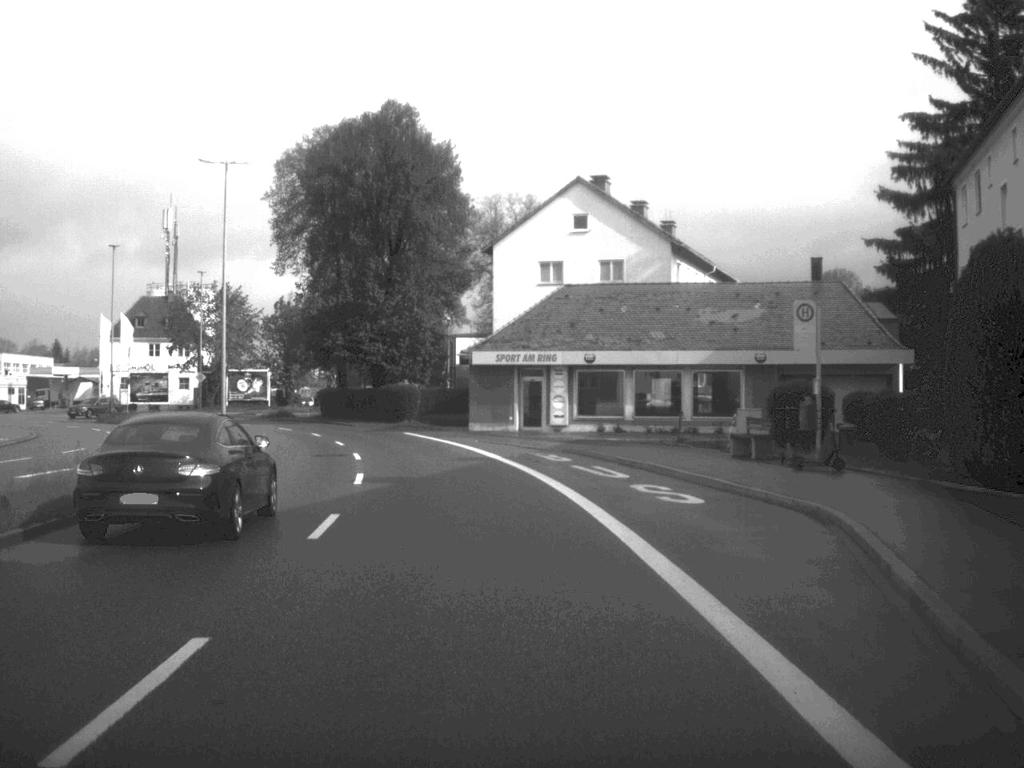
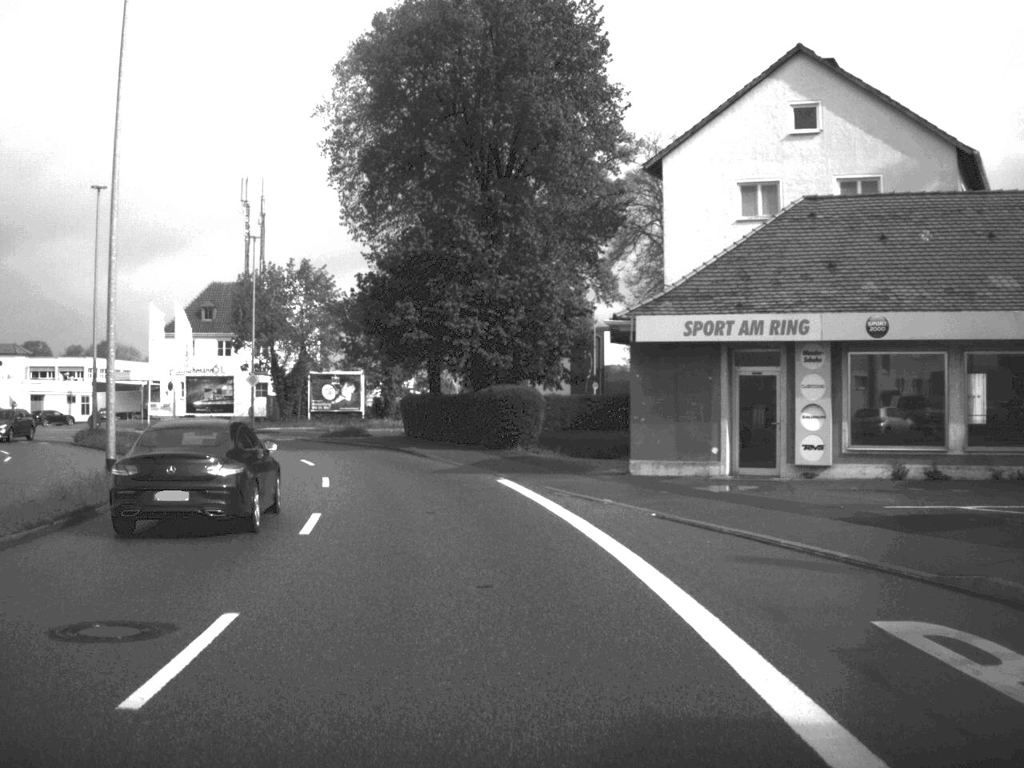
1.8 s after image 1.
(-1.3, +25.3) m; -7°
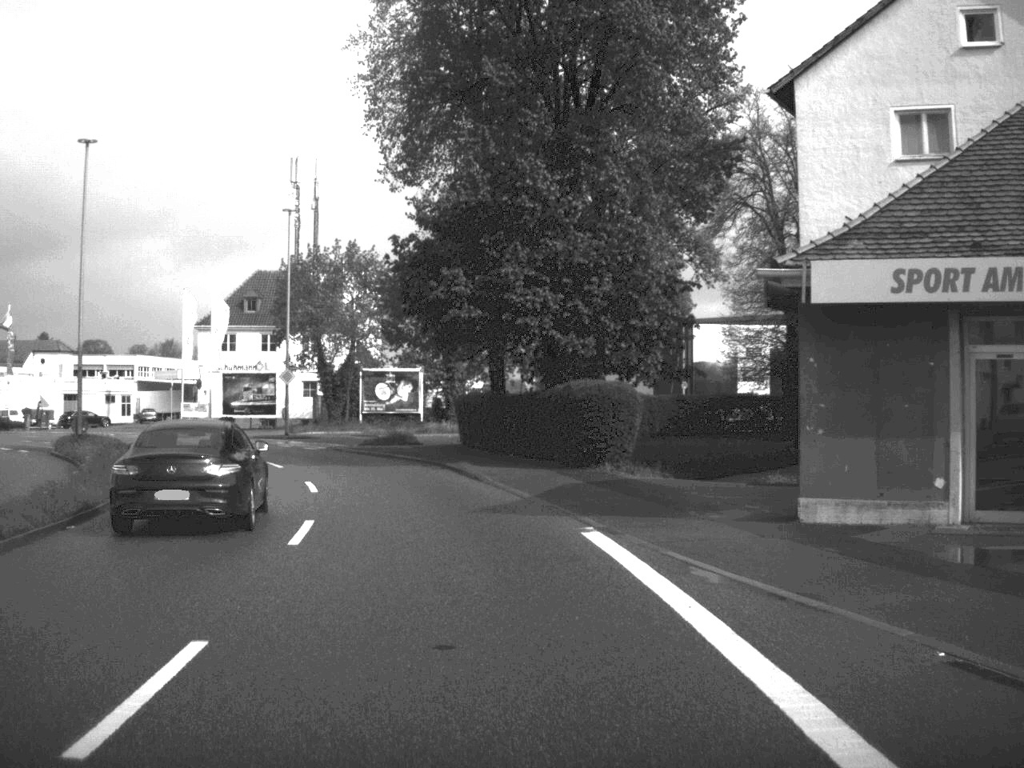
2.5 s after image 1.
(-0.3, +10.0) m; -3°
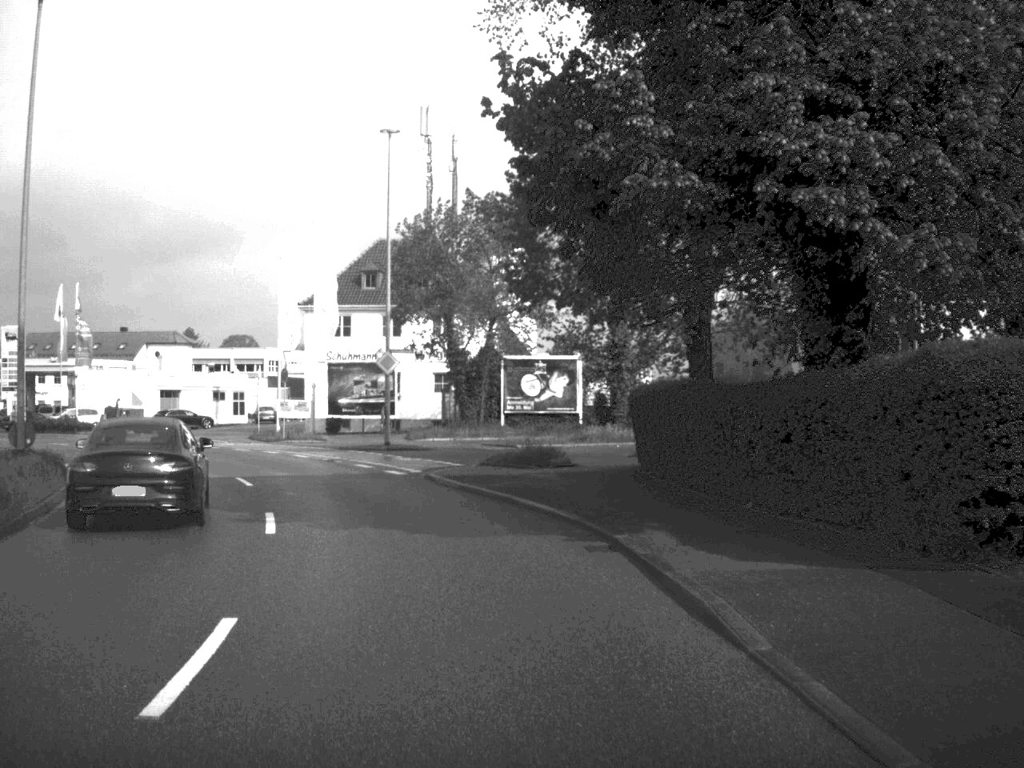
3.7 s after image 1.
(-1.0, +16.9) m; -8°
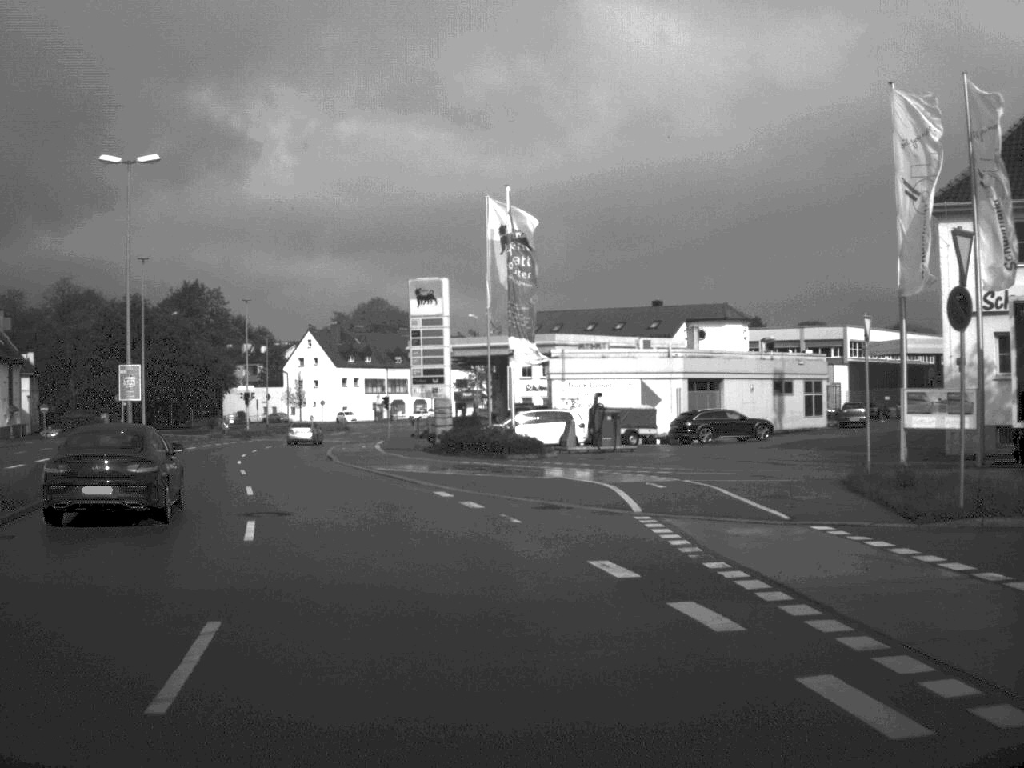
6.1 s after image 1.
(-7.6, +34.7) m; -26°
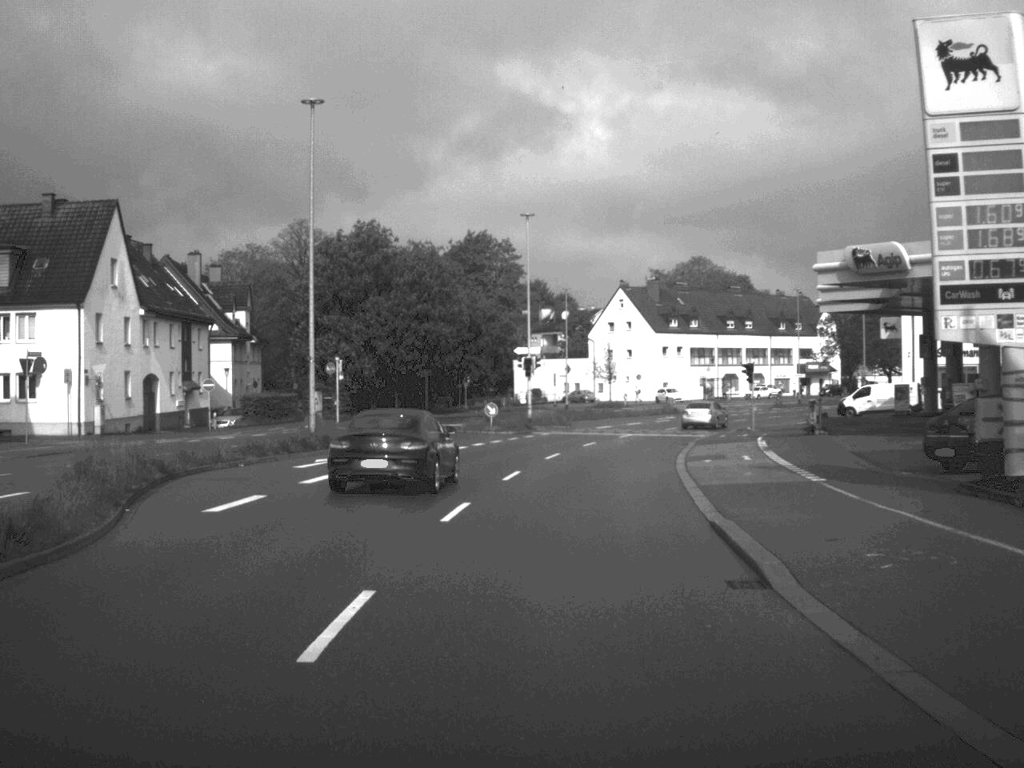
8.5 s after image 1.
(-5.9, +34.0) m; -13°
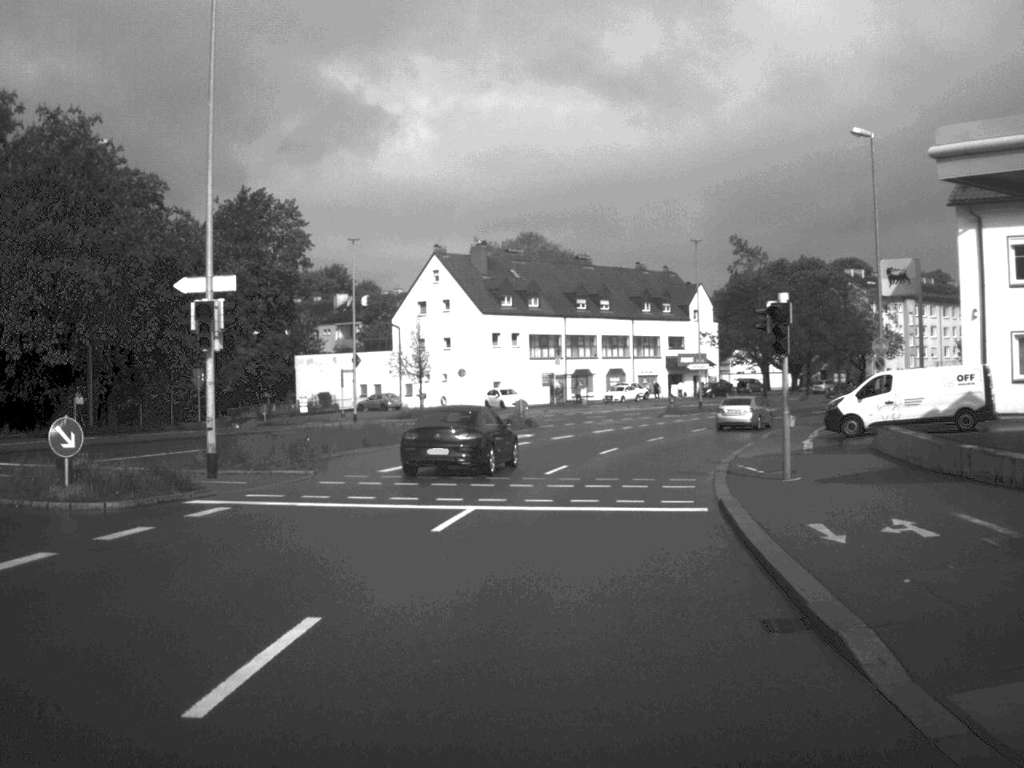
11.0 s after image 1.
(+2.5, +36.6) m; +8°
